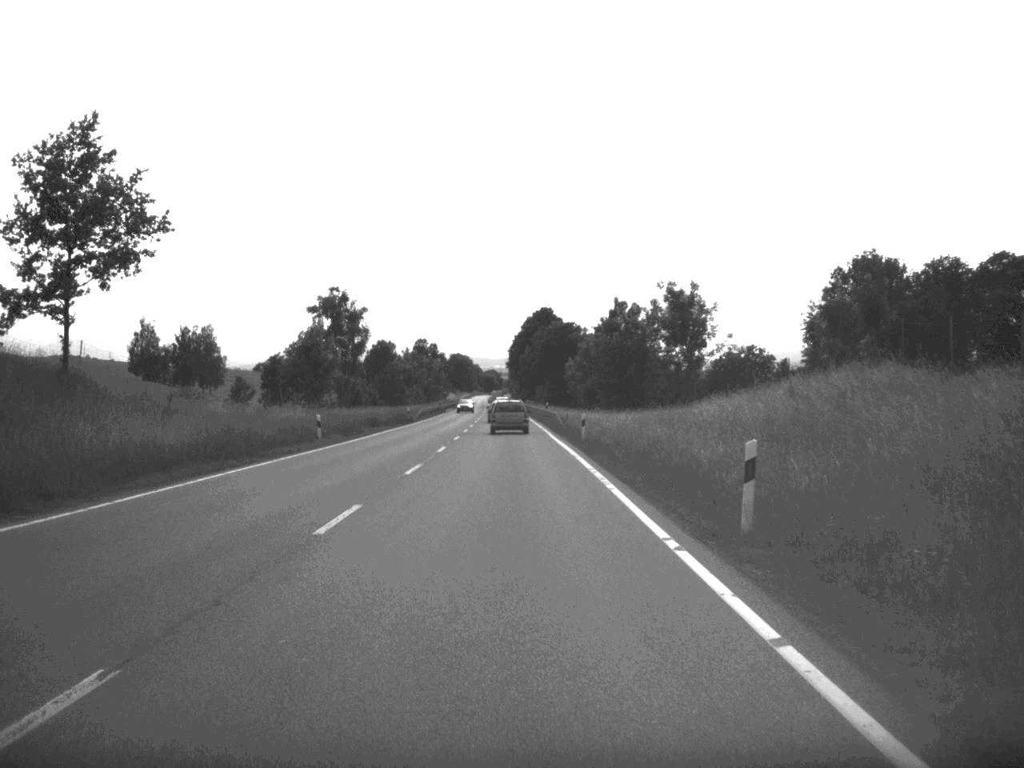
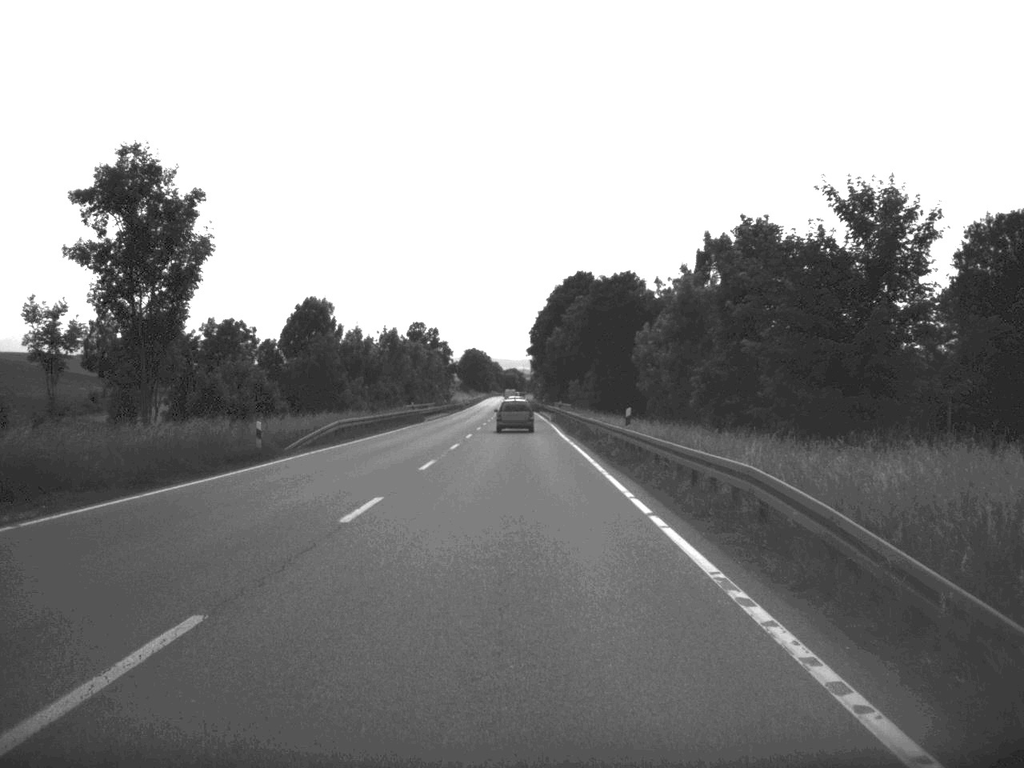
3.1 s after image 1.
(-0.6, +57.5) m; -1°
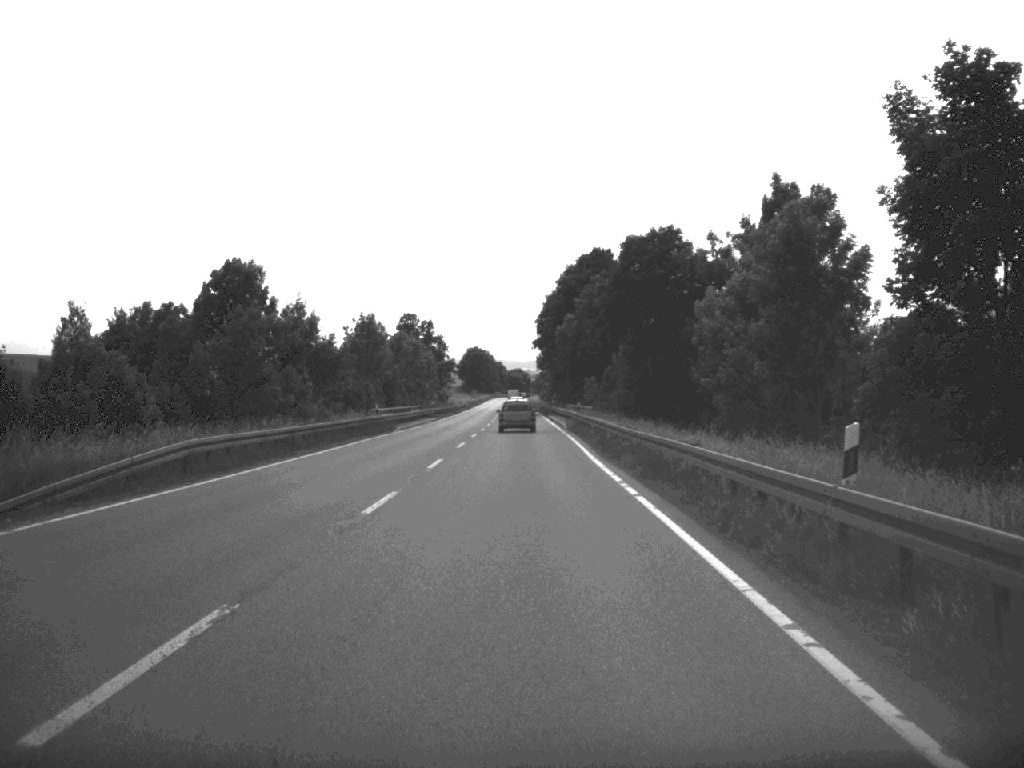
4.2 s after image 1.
(-0.1, +22.8) m; 0°
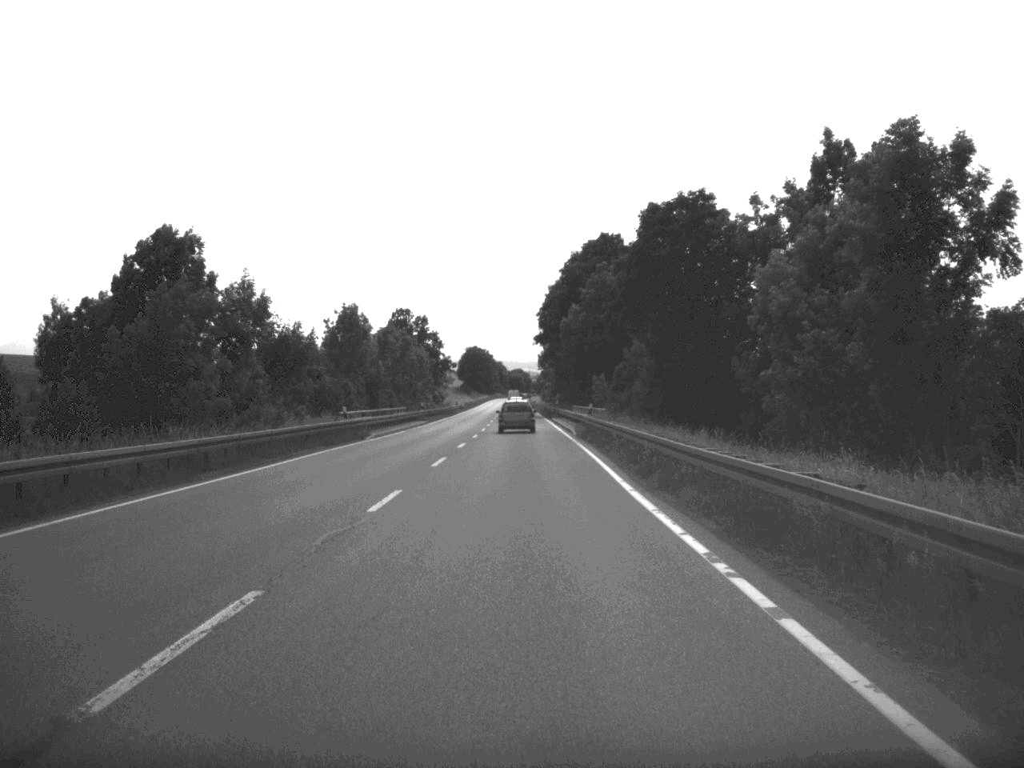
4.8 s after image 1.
(0.0, +11.2) m; 0°
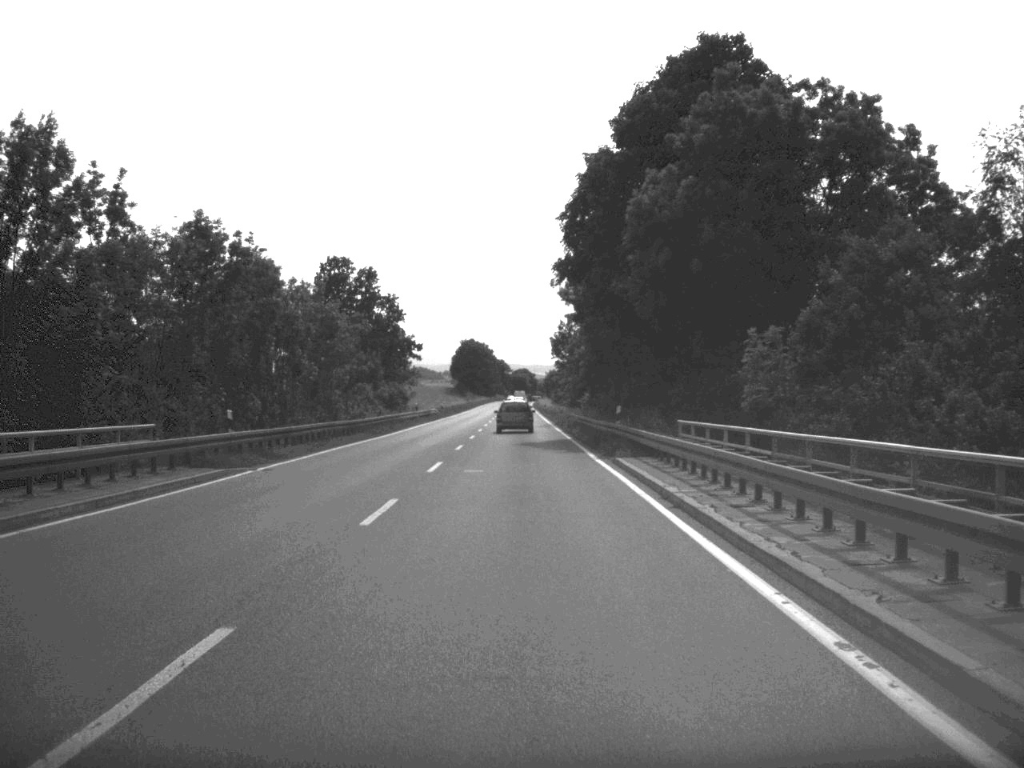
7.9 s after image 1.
(-0.2, +60.4) m; 0°
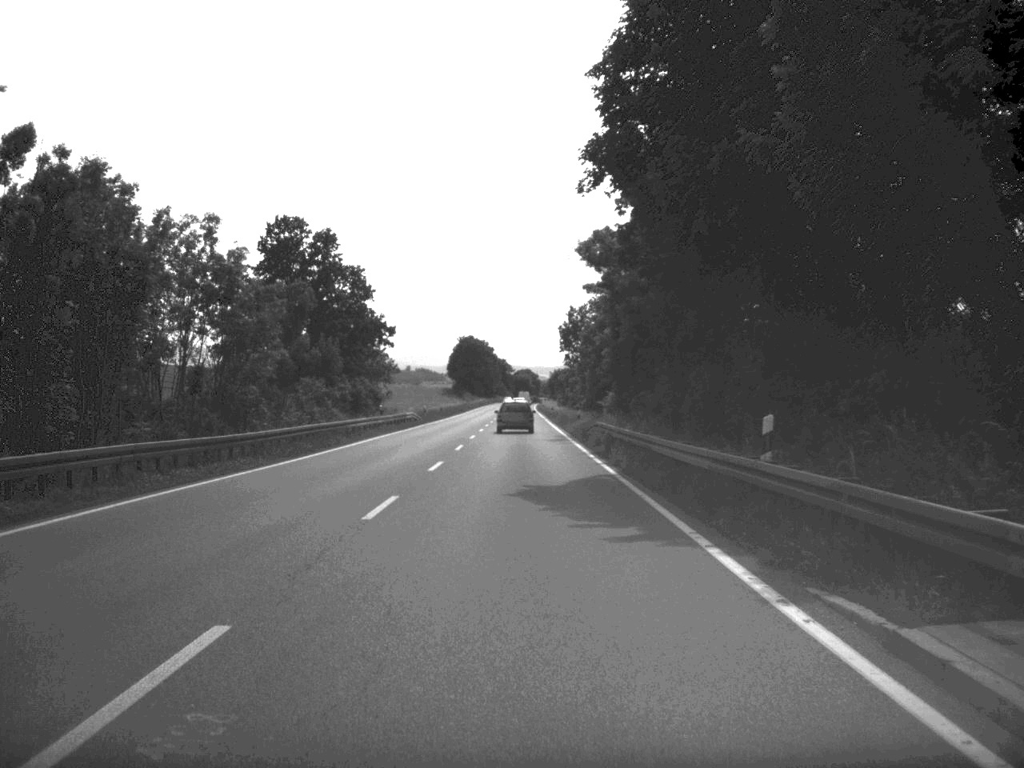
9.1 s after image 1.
(0.0, +23.2) m; 0°
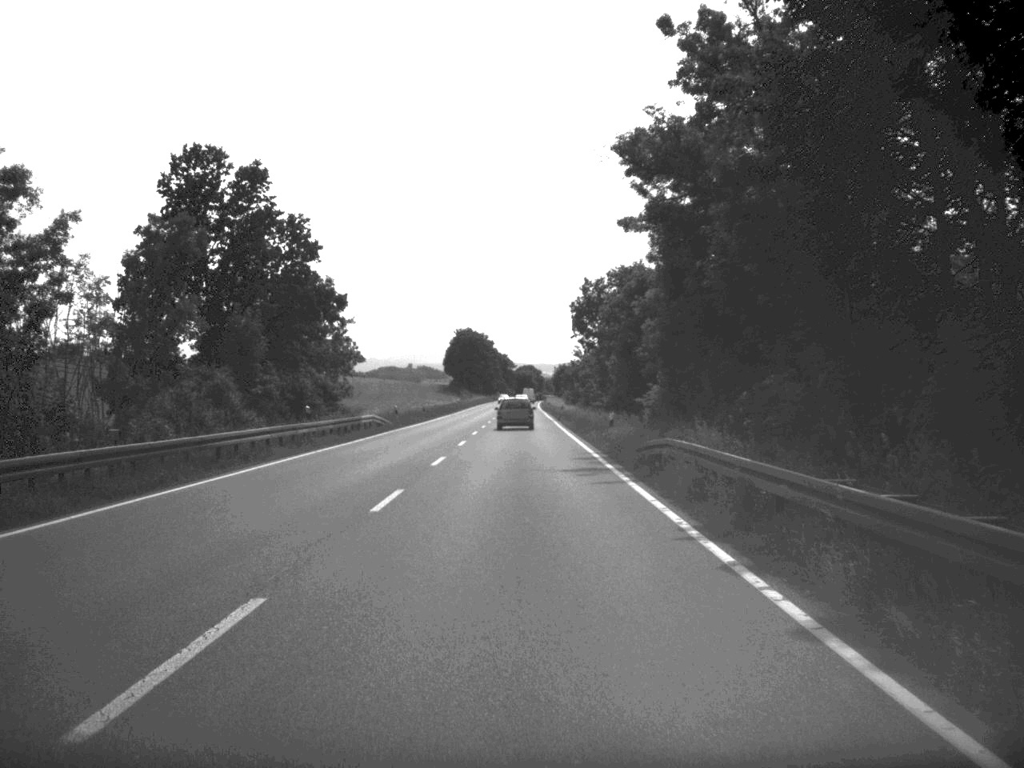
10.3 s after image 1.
(0.0, +22.6) m; 0°
